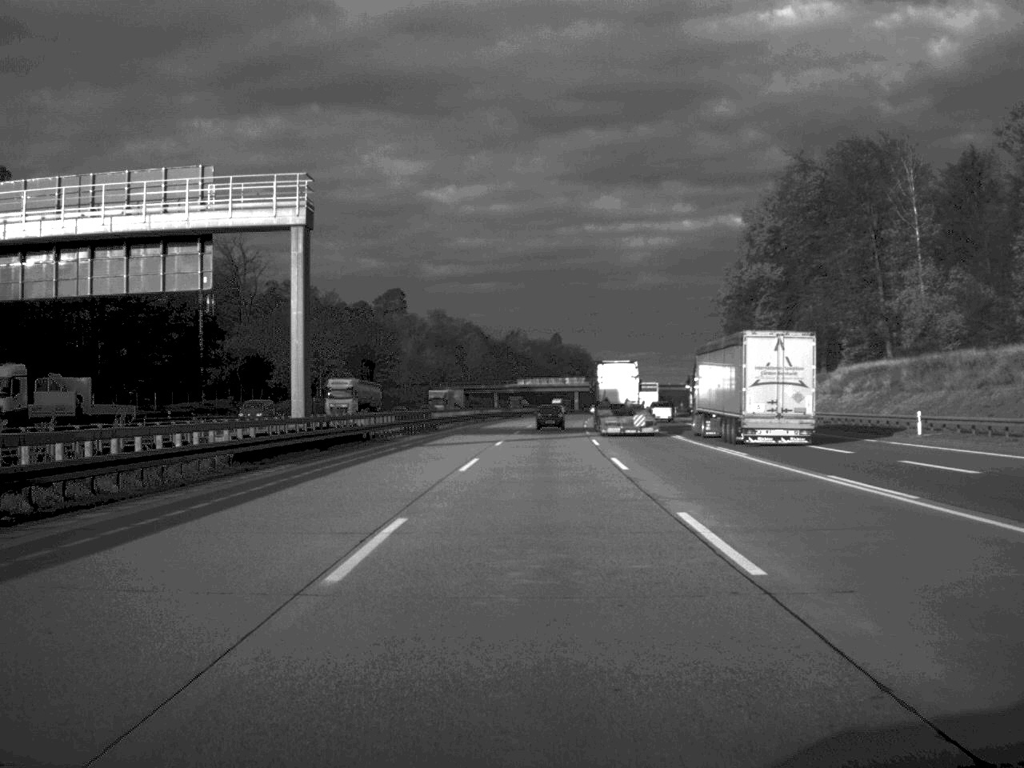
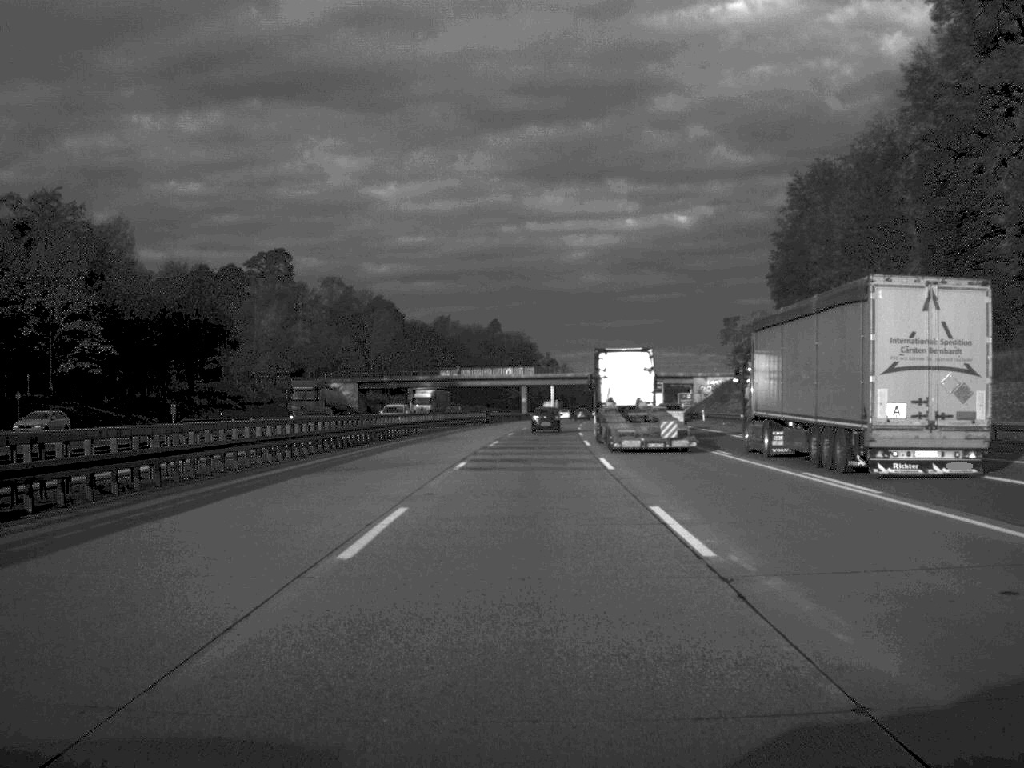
(+2.2, +88.0) m; +3°
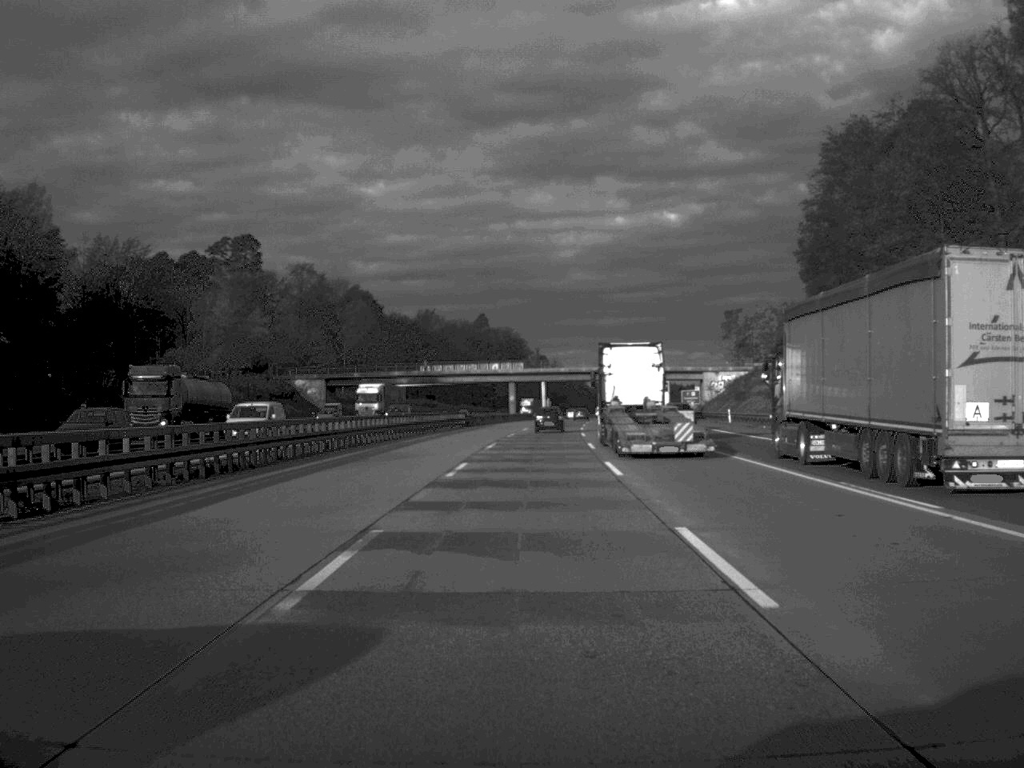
(+0.1, +20.8) m; 0°
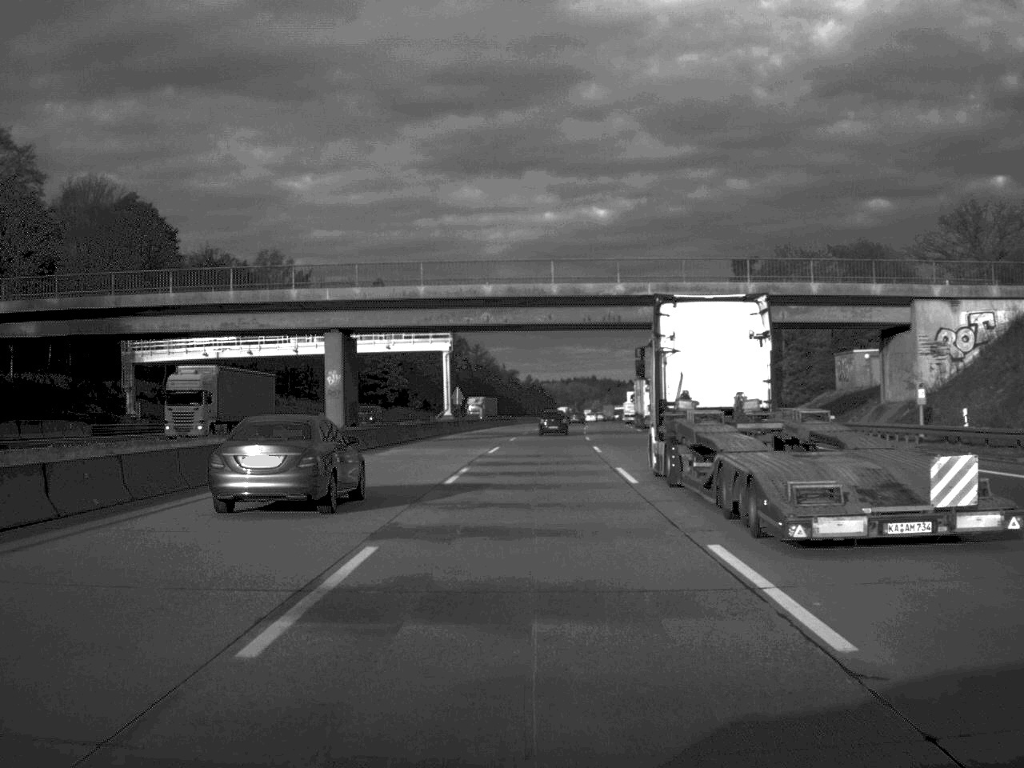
(+3.0, +108.9) m; +3°
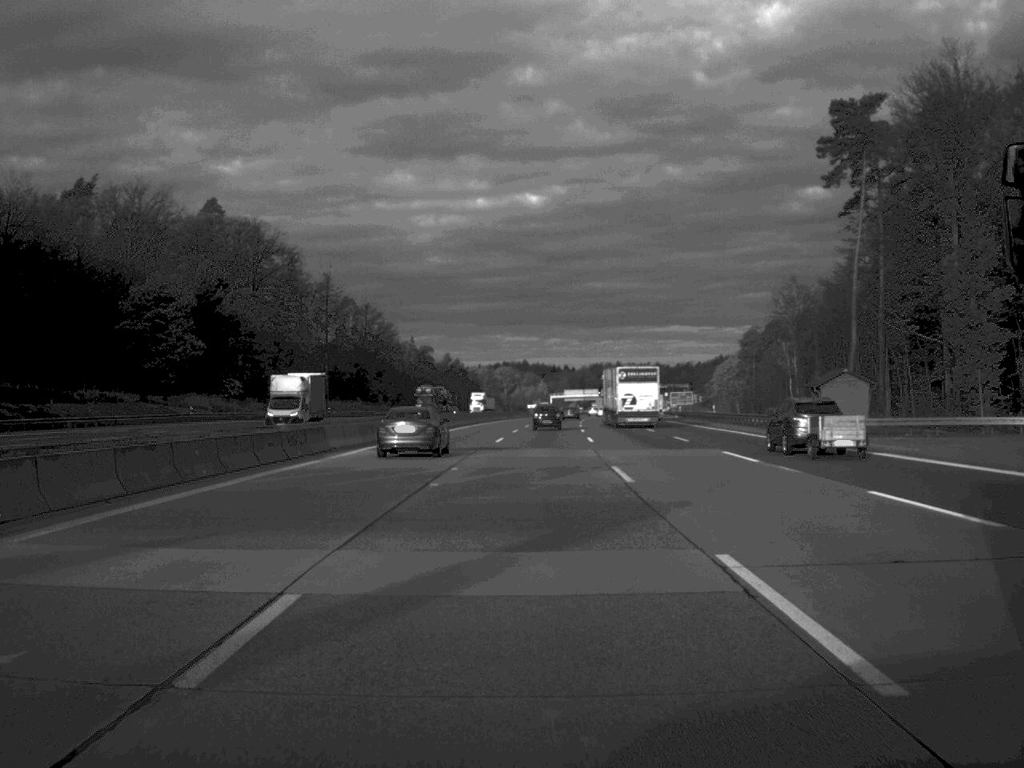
(+3.0, +107.8) m; +3°
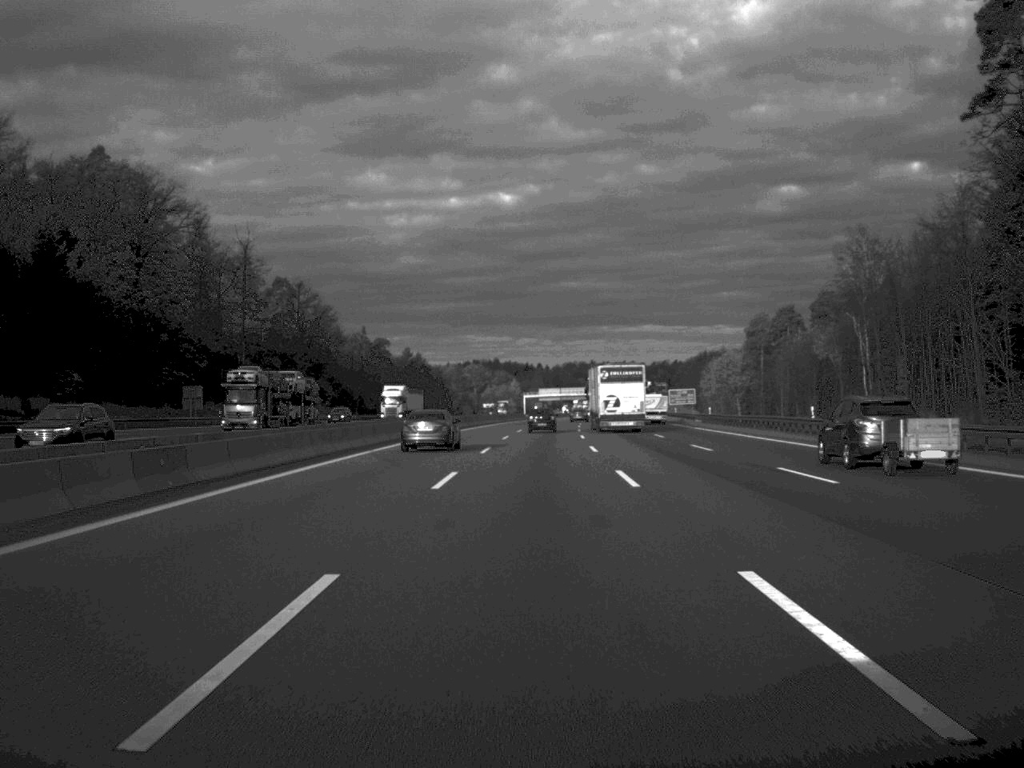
(+0.5, +44.5) m; +1°
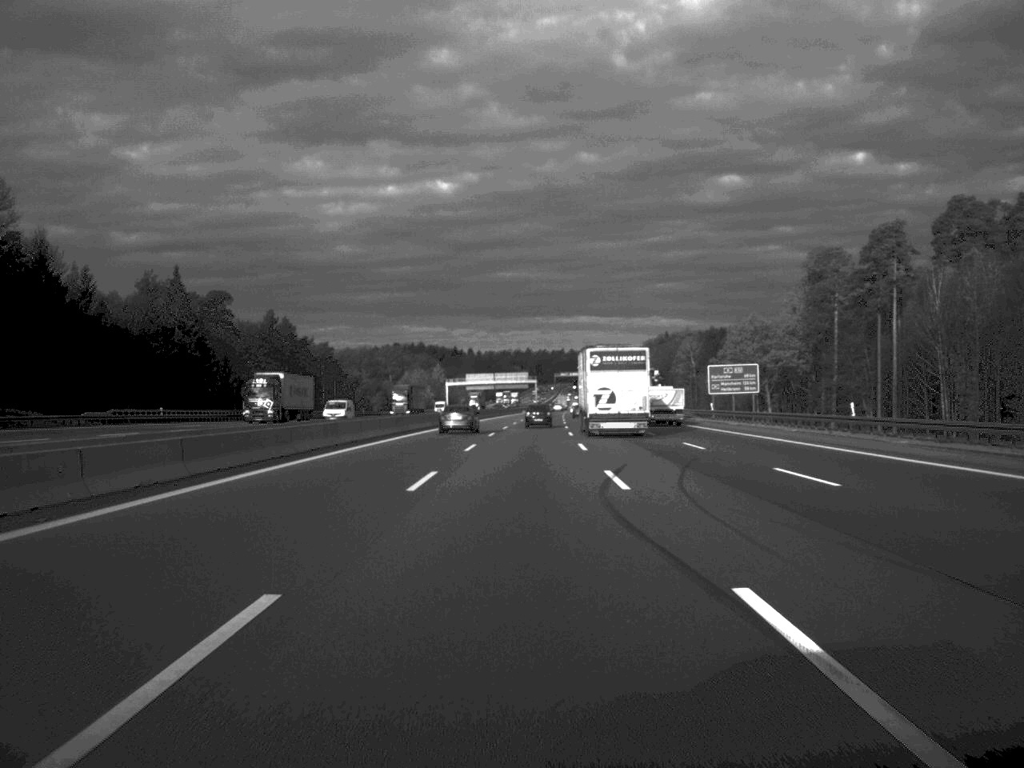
(+2.7, +108.9) m; +3°
